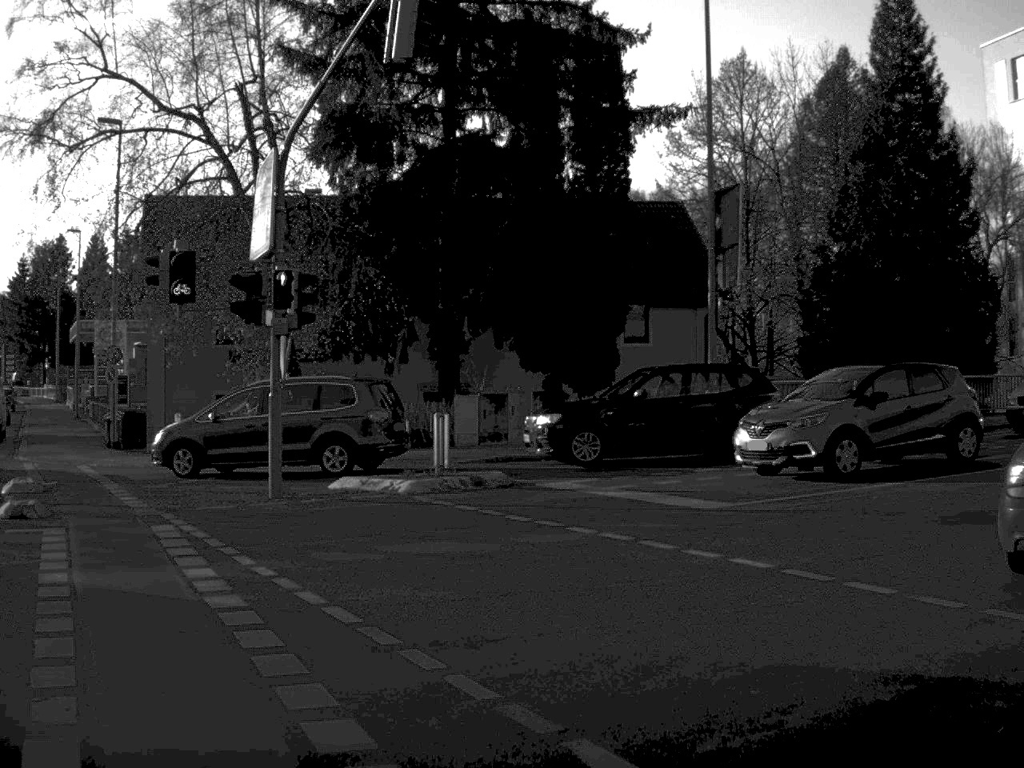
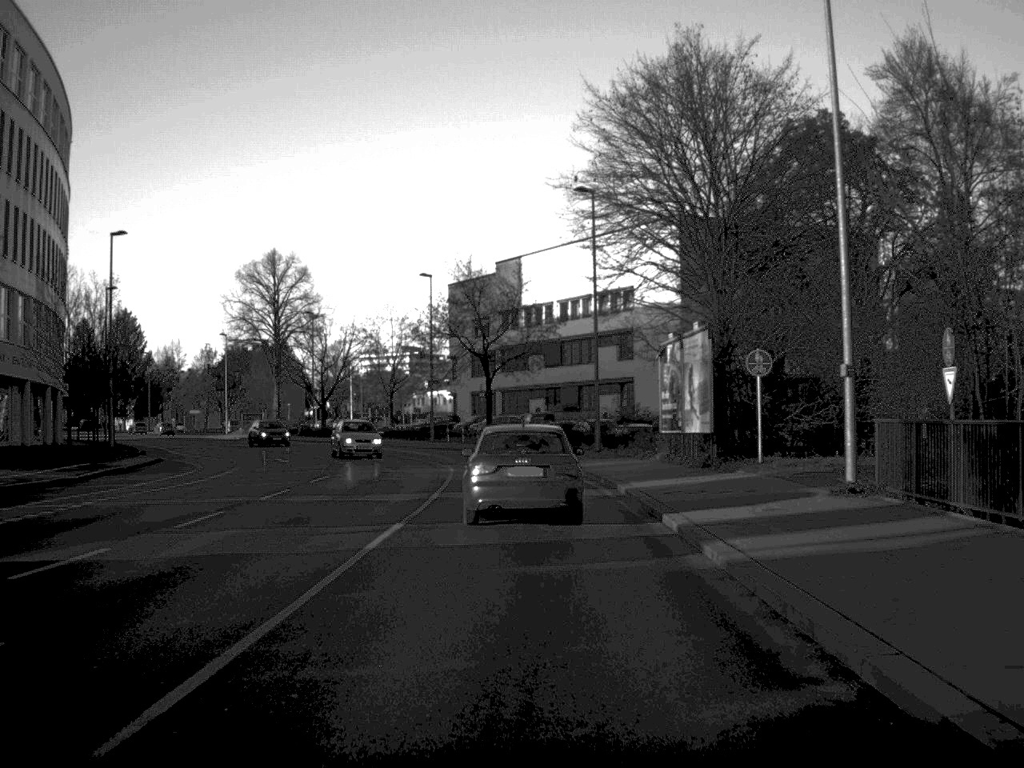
(+10.8, +15.2) m; +57°
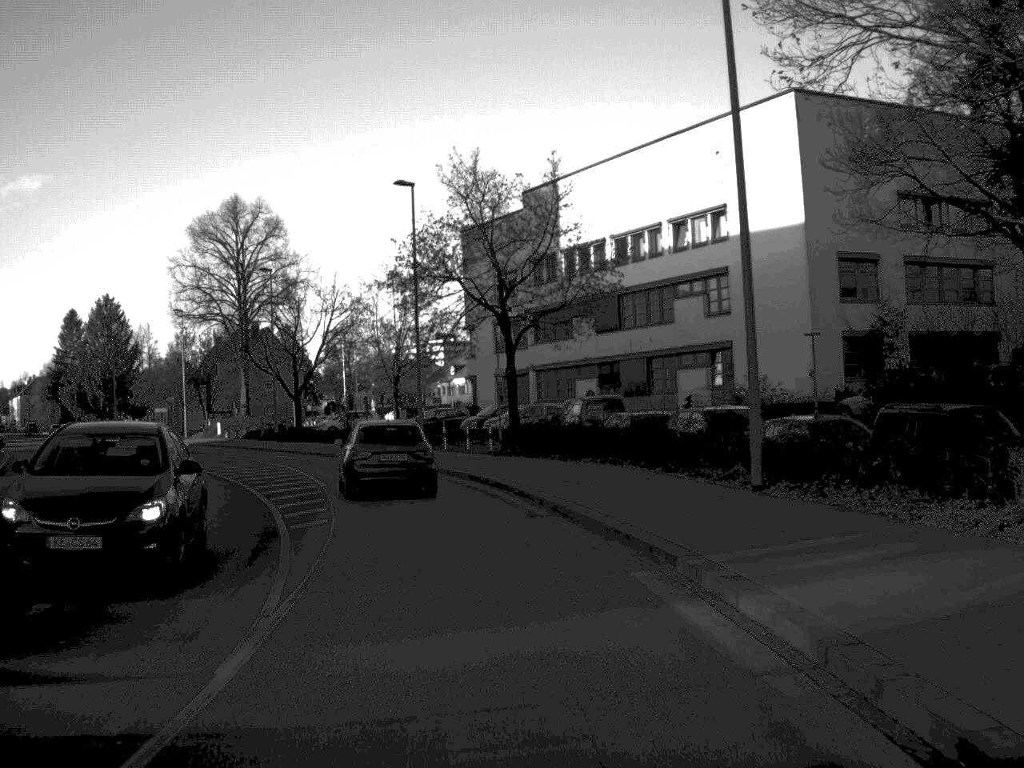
(-0.1, +29.8) m; -2°
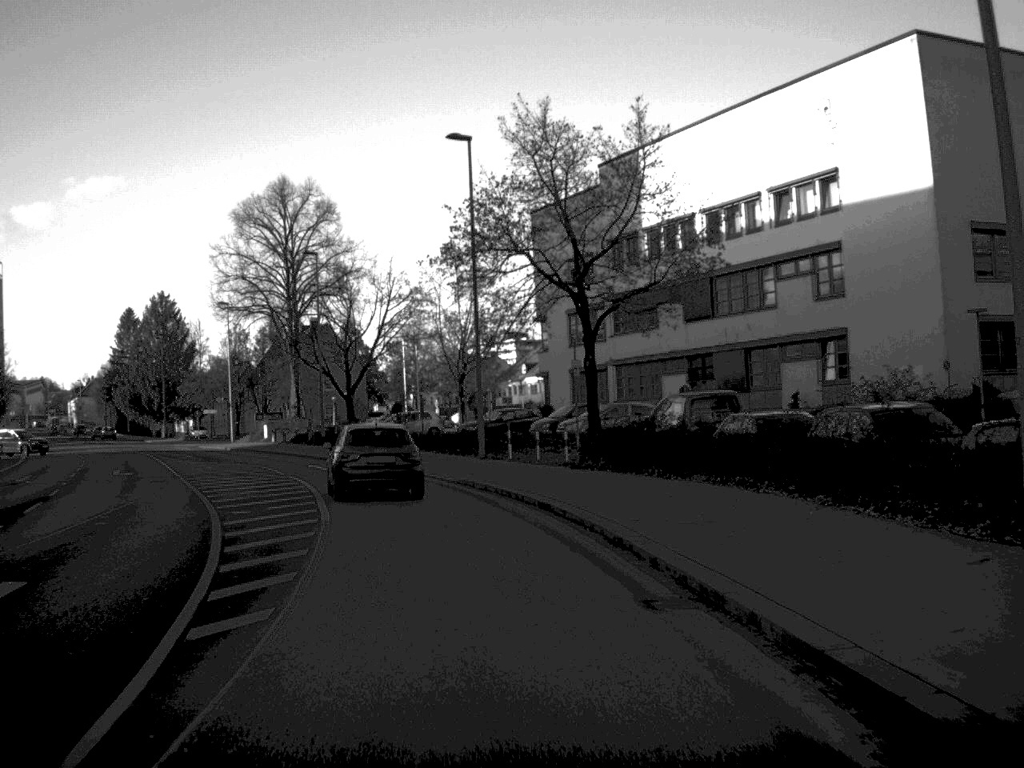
(-0.2, +8.6) m; -3°
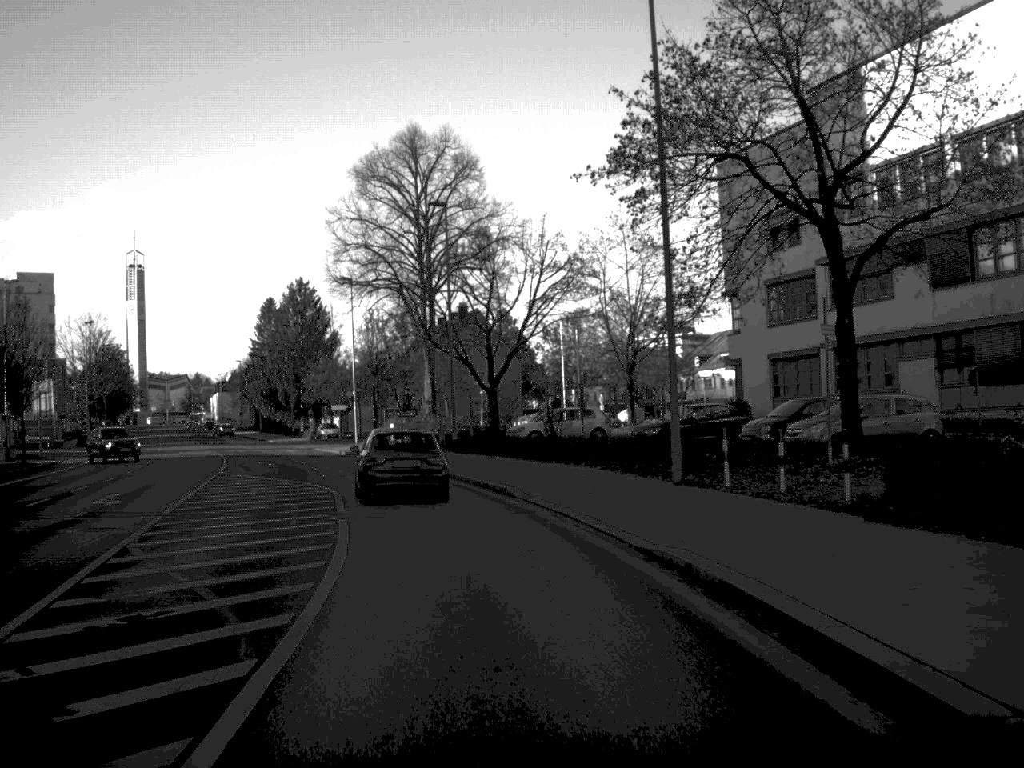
(-1.0, +15.3) m; -7°
